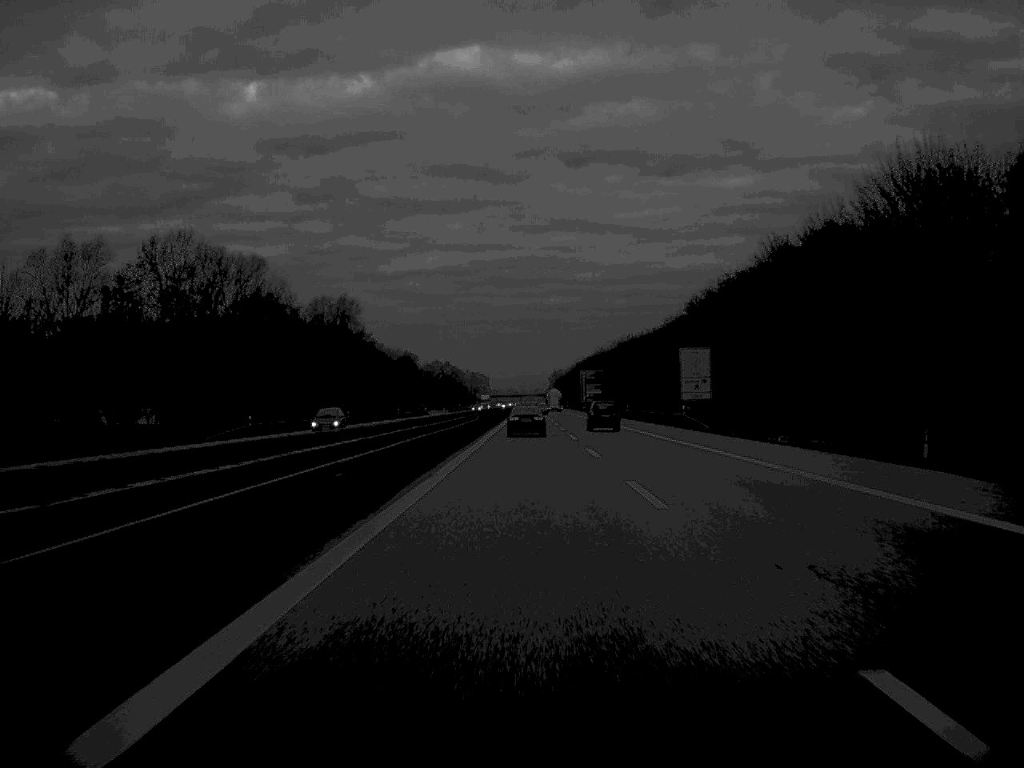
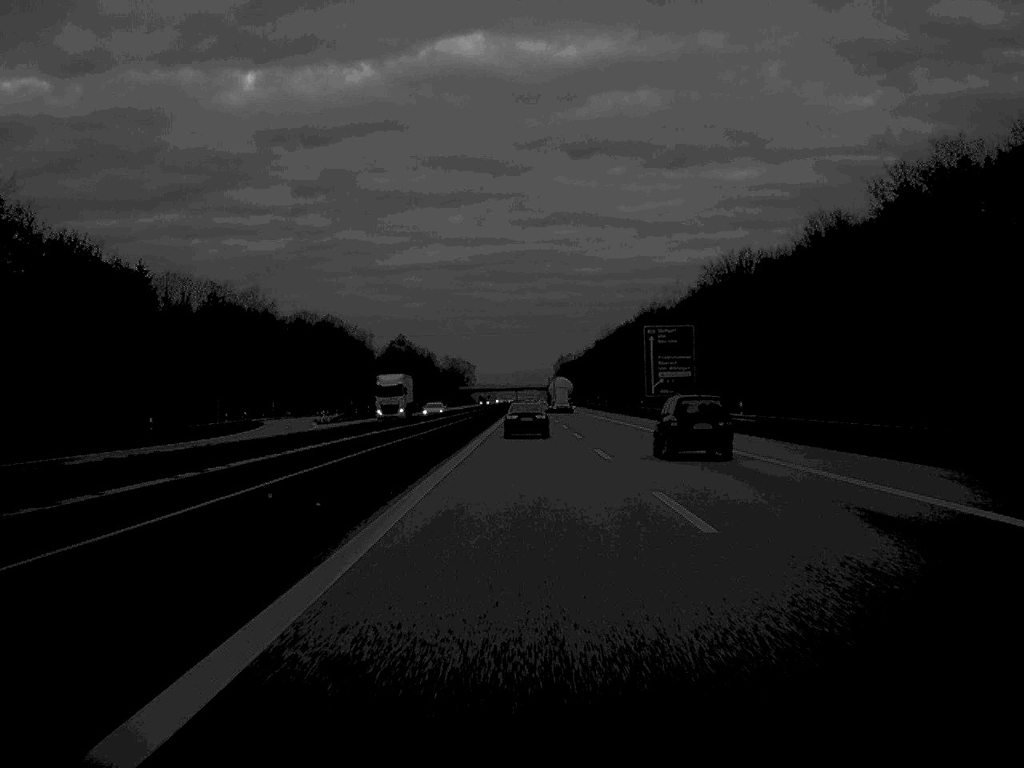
(+0.2, +165.0) m; 0°
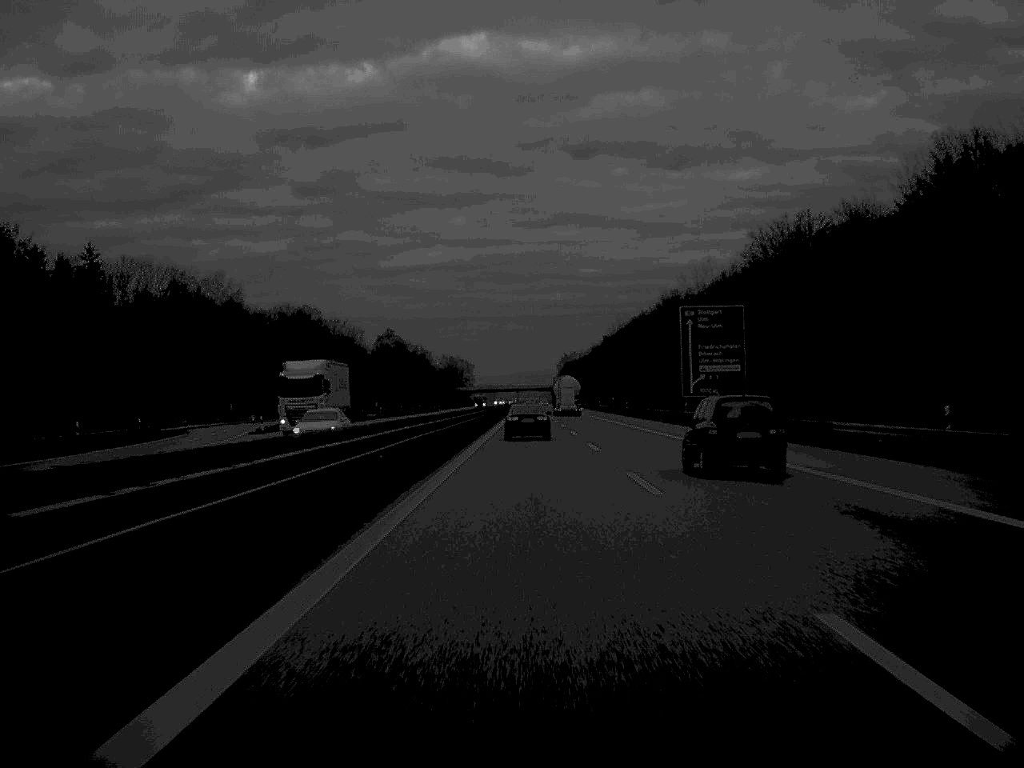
(0.0, +29.6) m; 0°
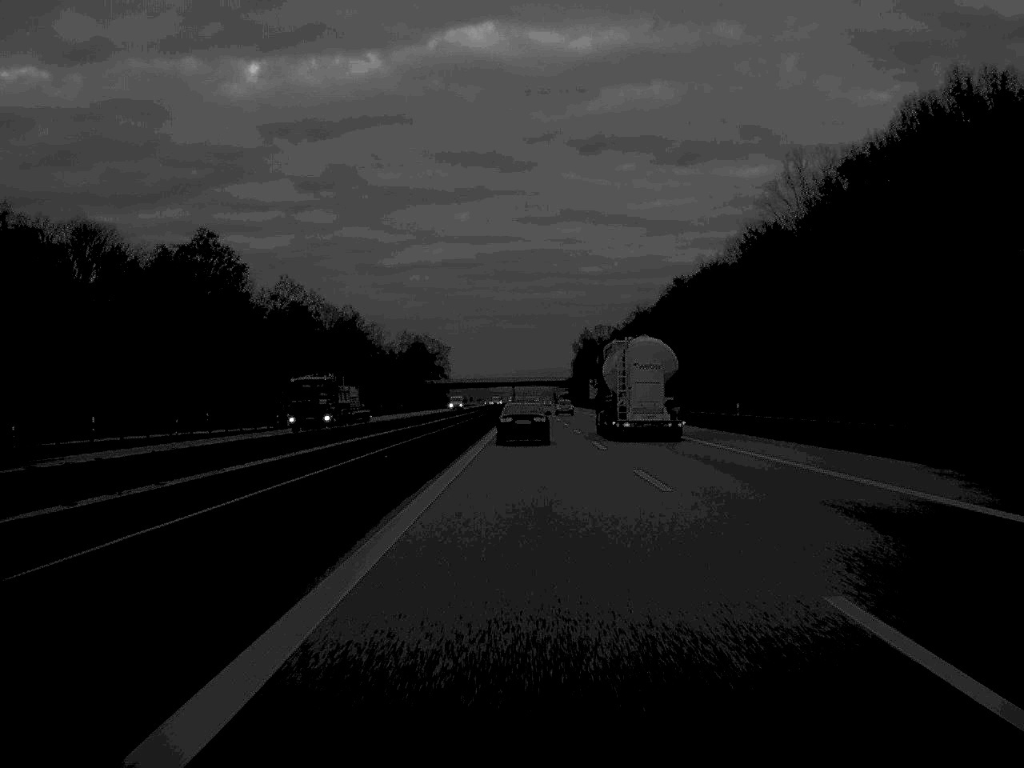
(0.0, +160.3) m; 0°
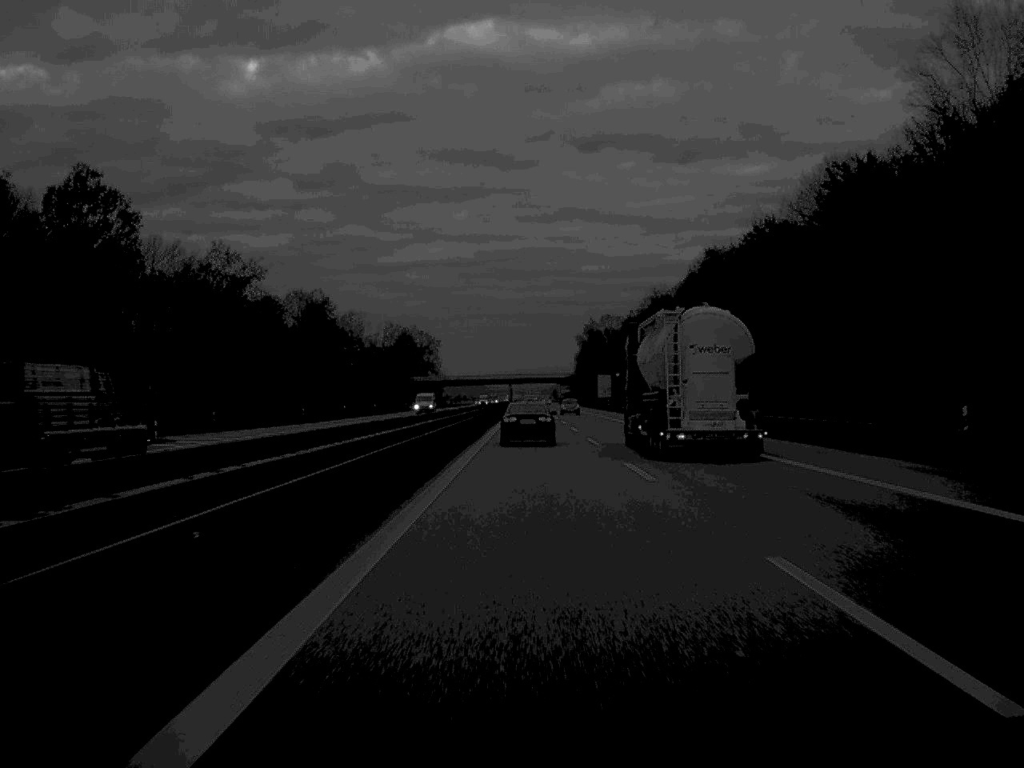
(0.0, +34.0) m; 0°
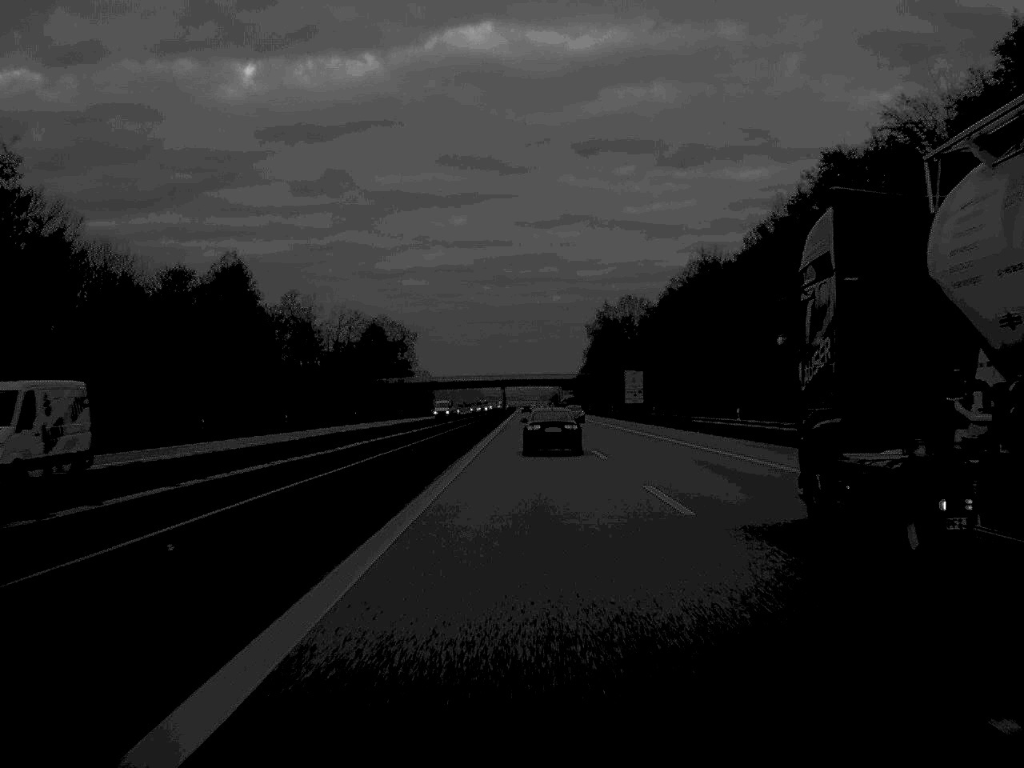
(+0.1, +59.0) m; 0°
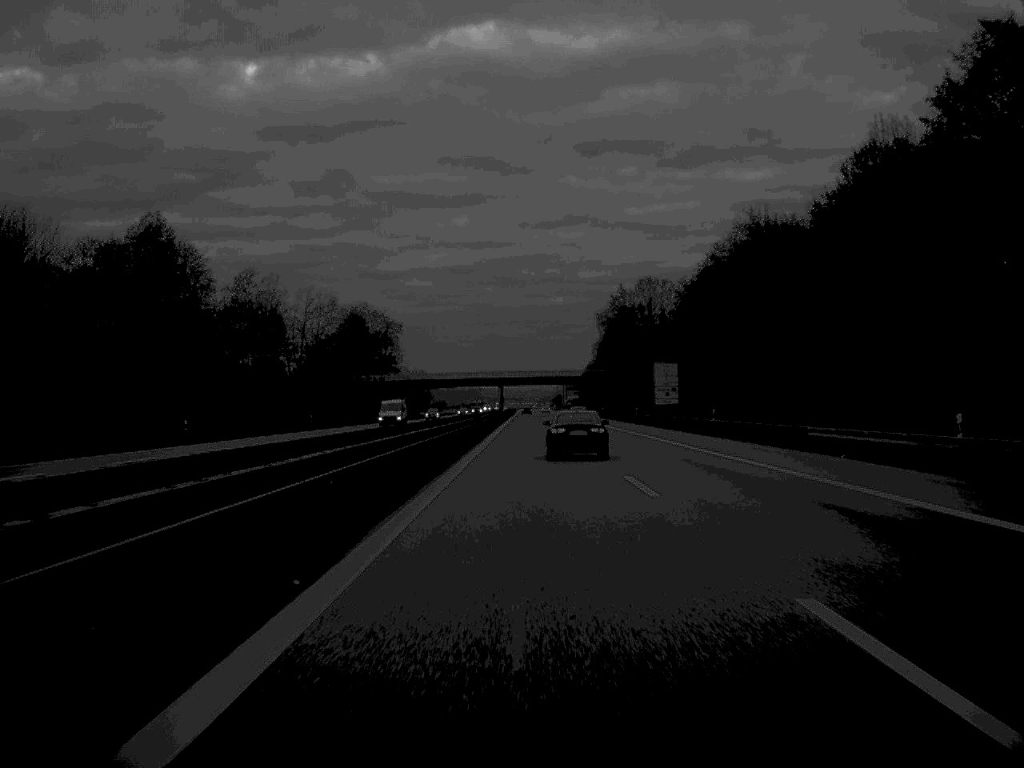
(0.0, +32.6) m; 0°
